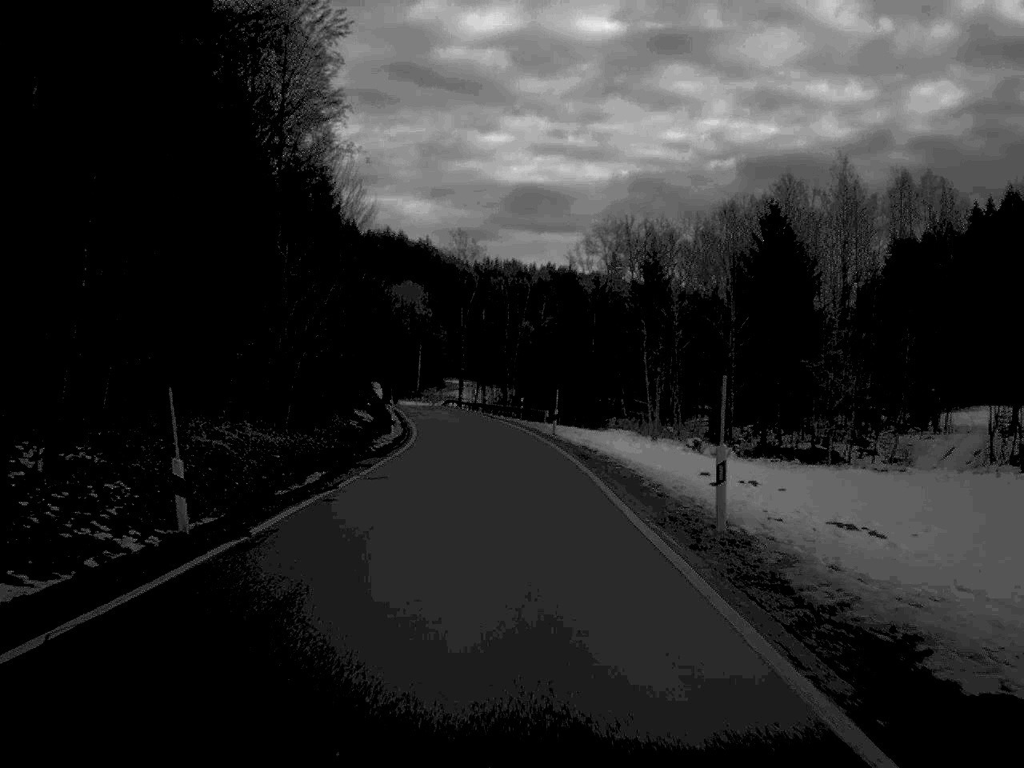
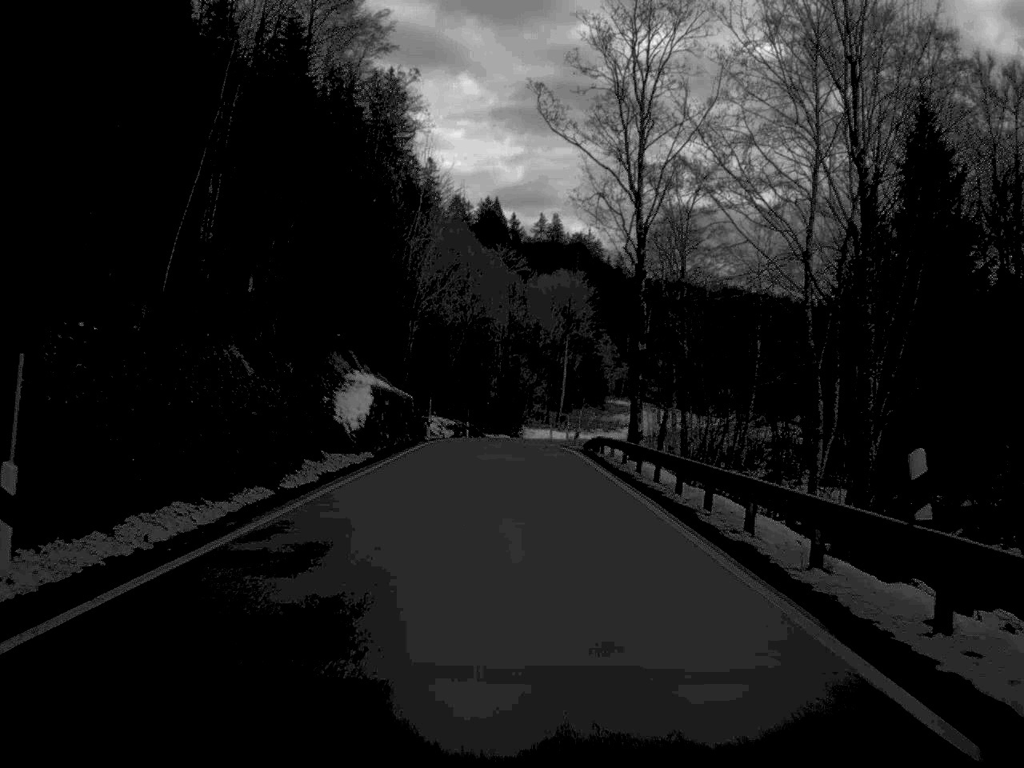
(-4.8, +83.5) m; -8°
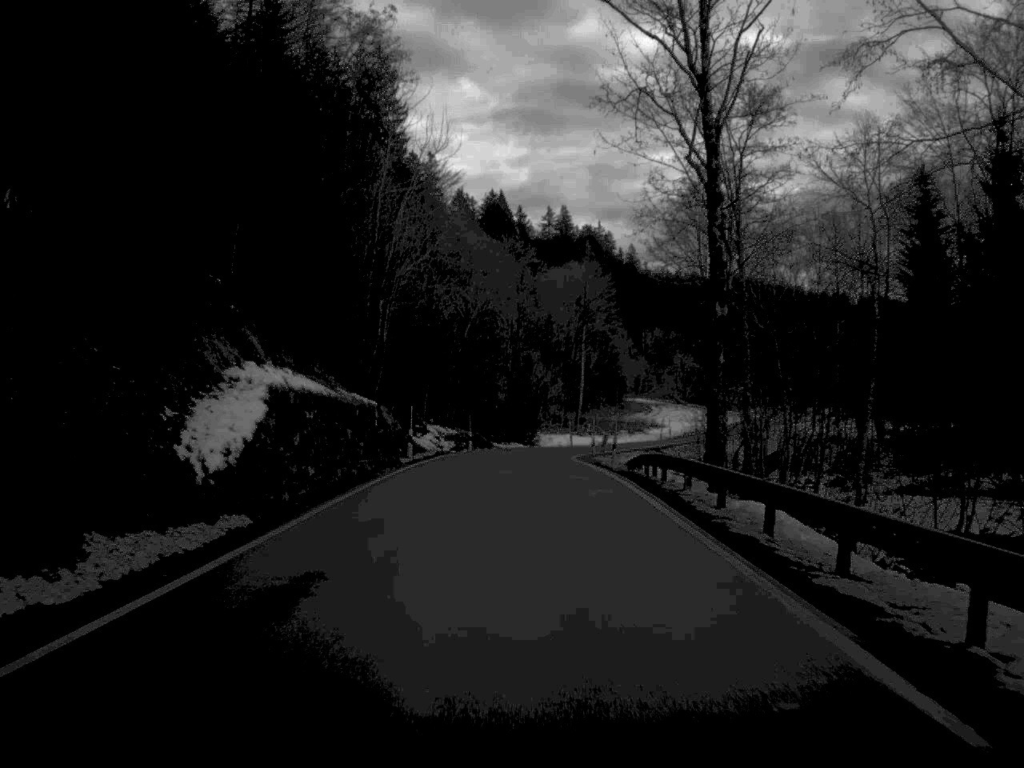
(-0.1, +16.0) m; -1°
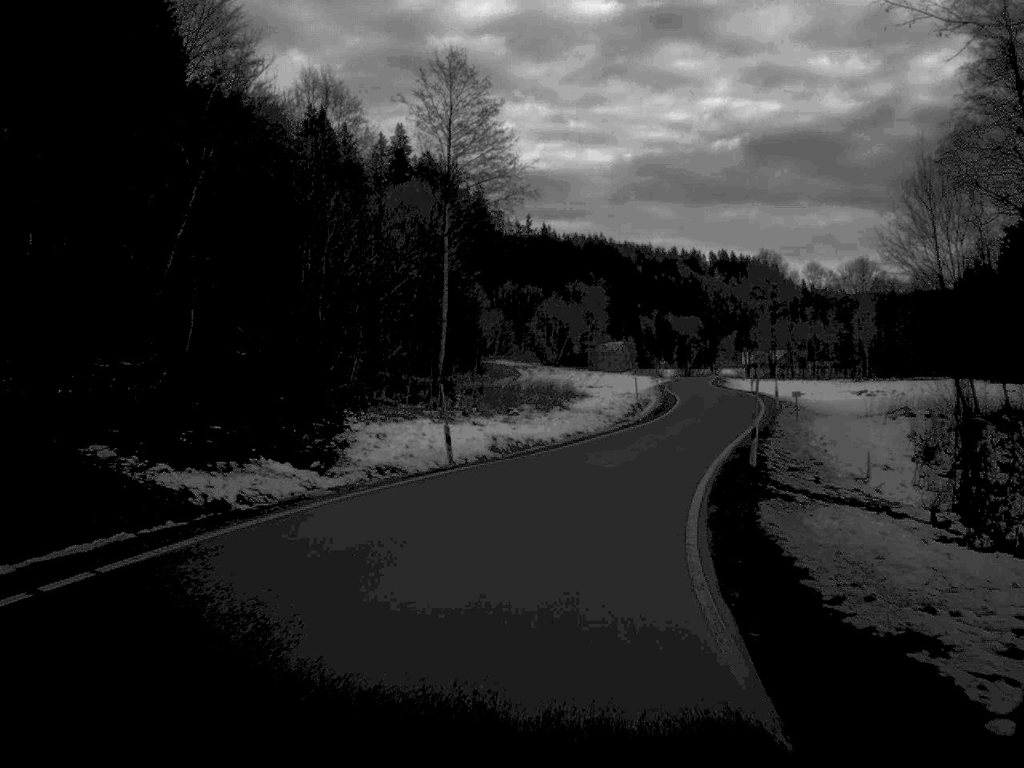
(+1.5, +65.4) m; +8°
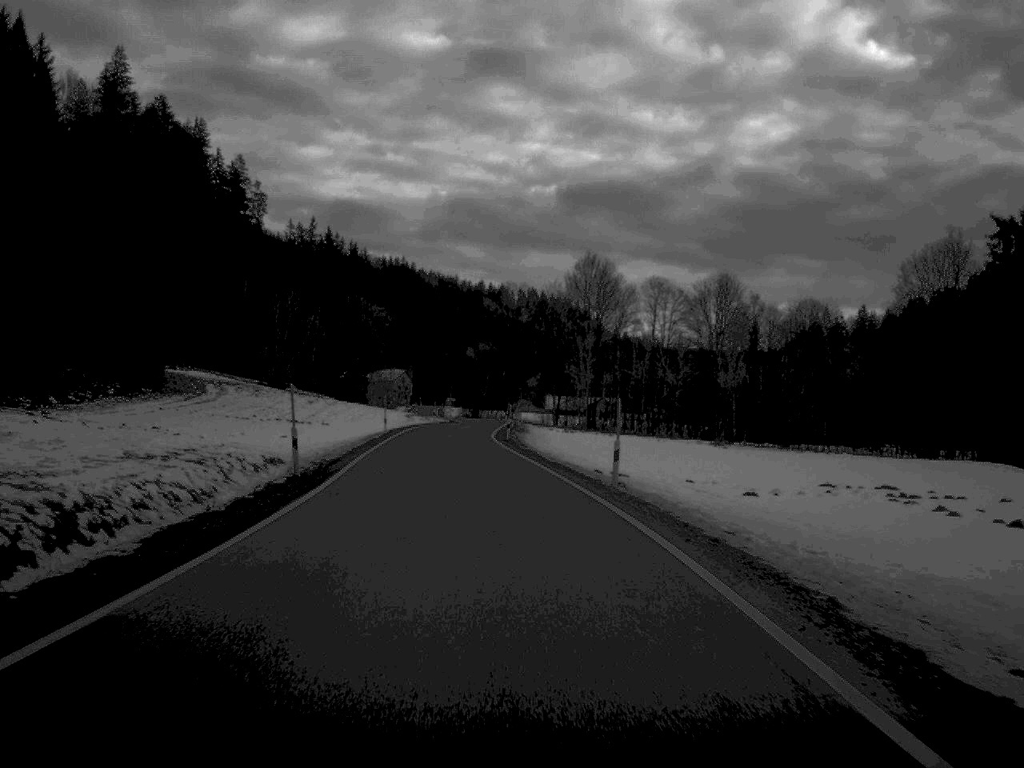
(+10.7, +70.5) m; +8°
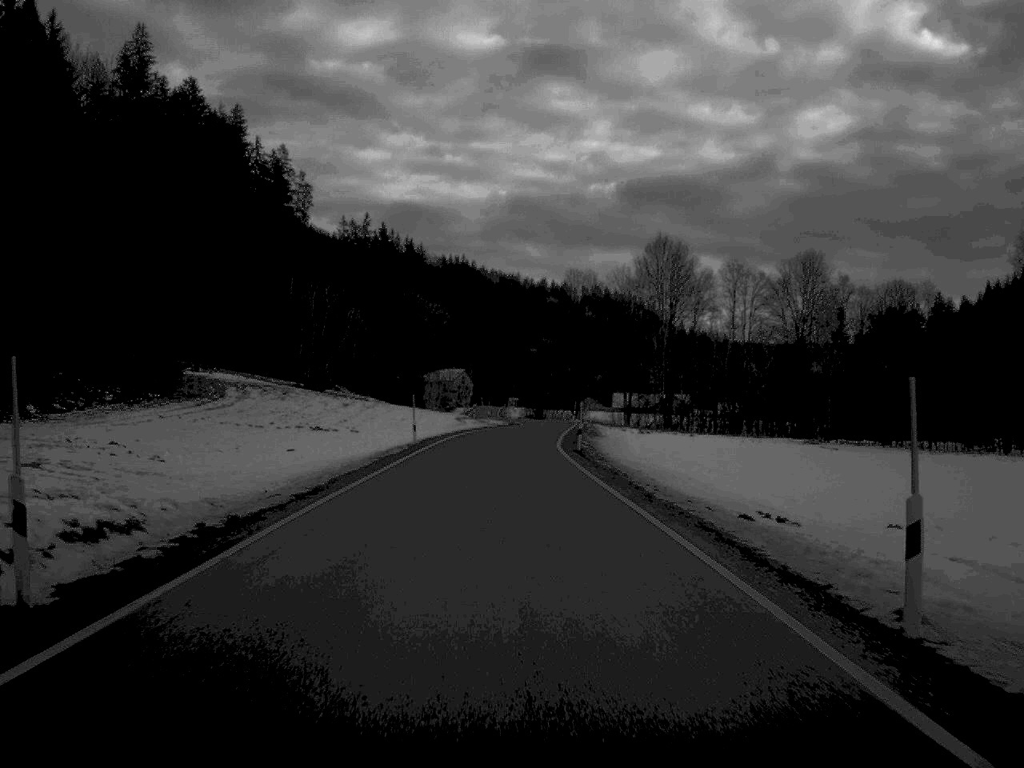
(-0.5, +17.4) m; -3°
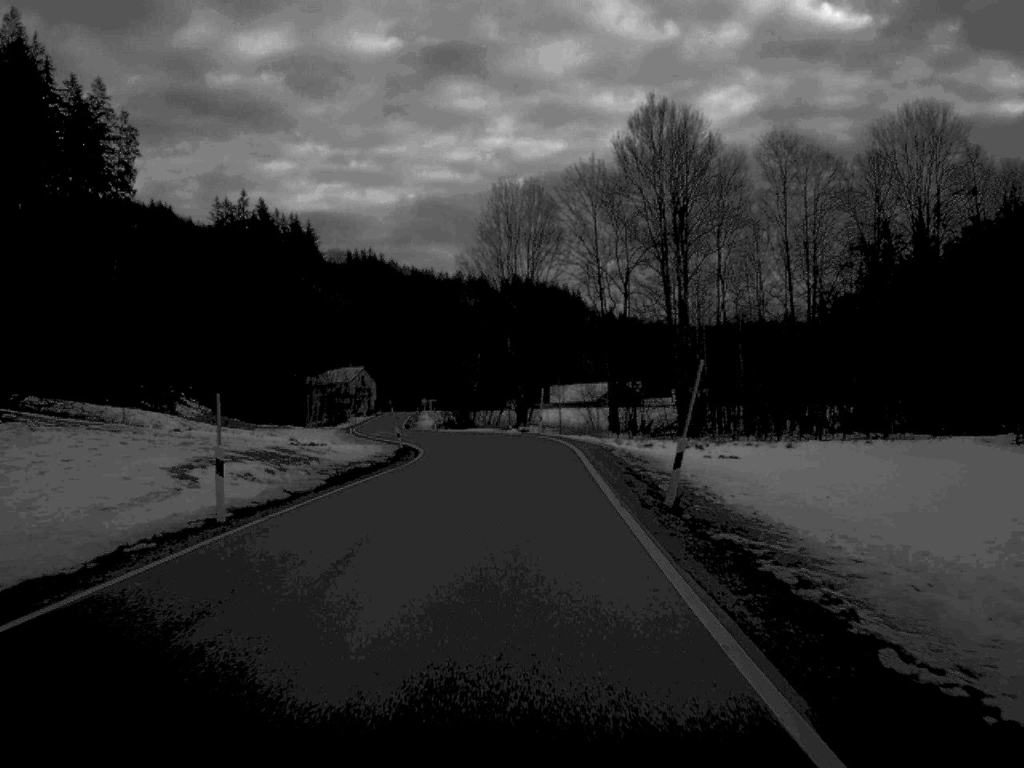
(+1.0, +72.3) m; +4°
